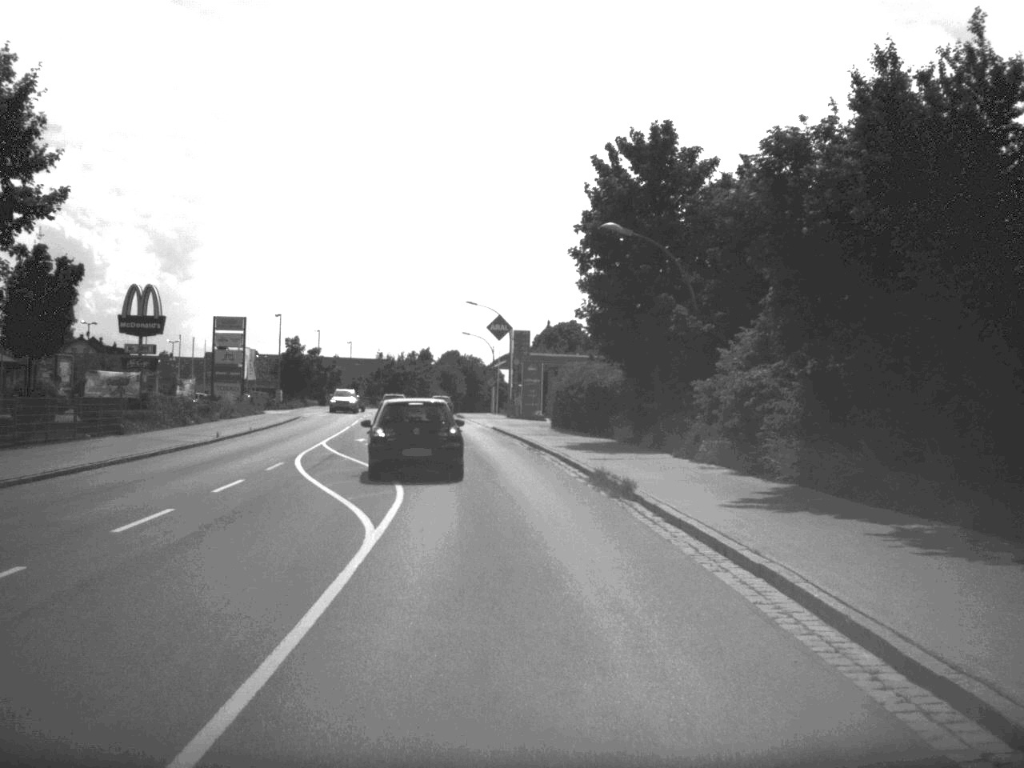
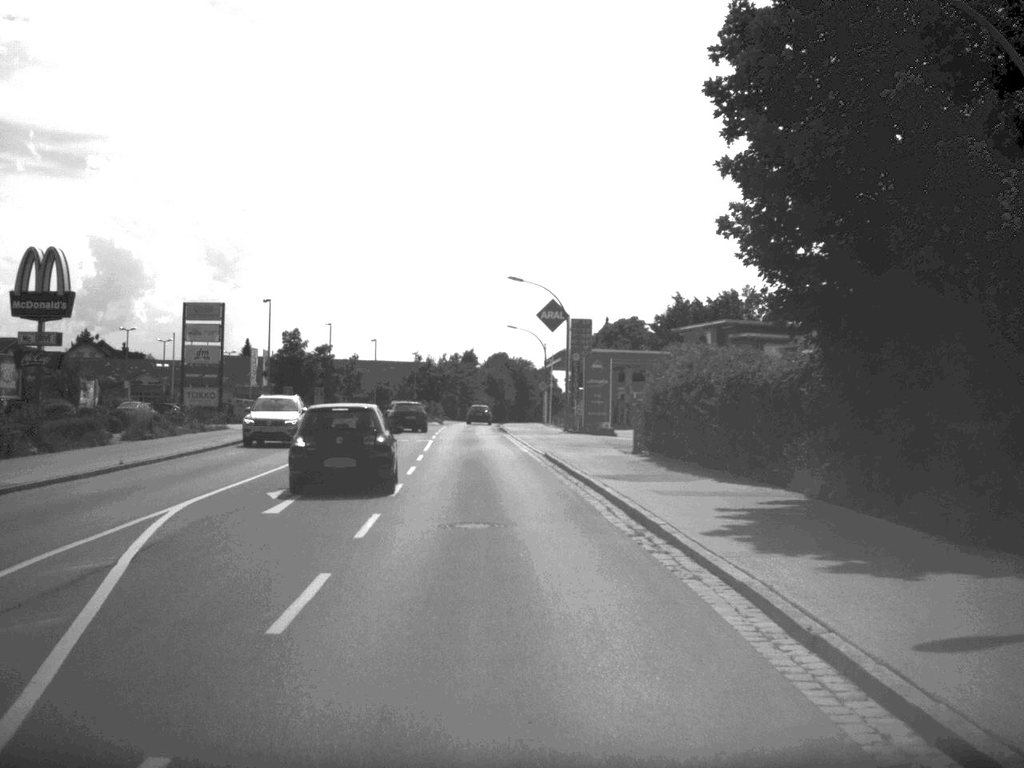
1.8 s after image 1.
(-0.5, +21.3) m; -2°
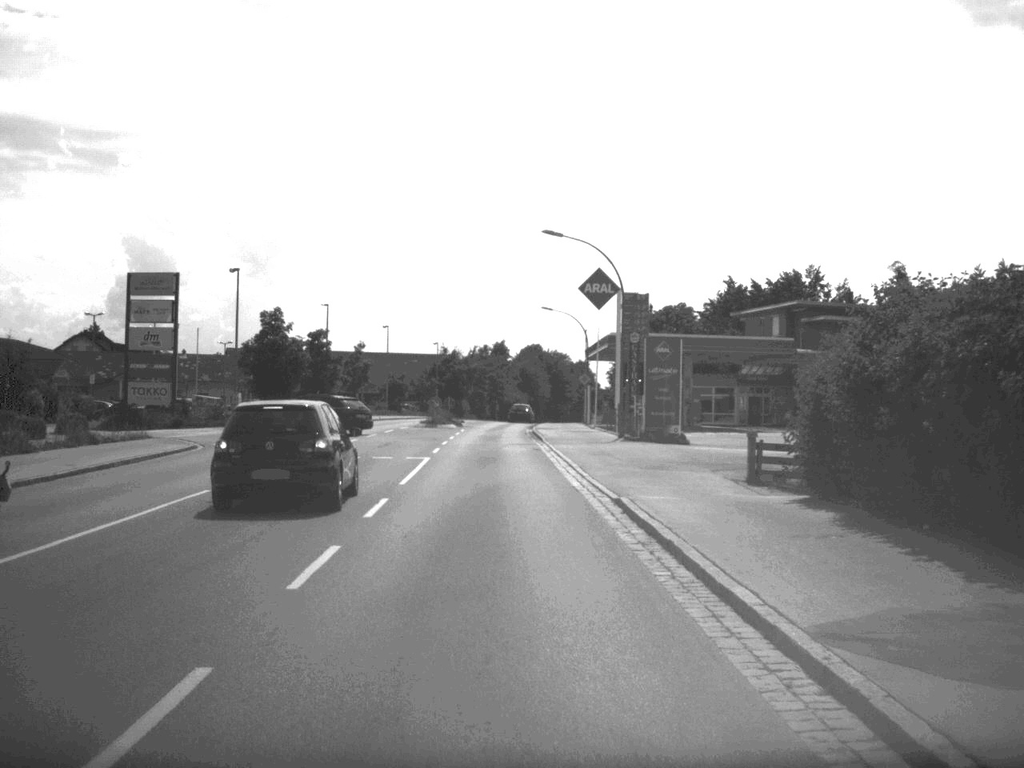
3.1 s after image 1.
(-0.2, +16.1) m; -2°
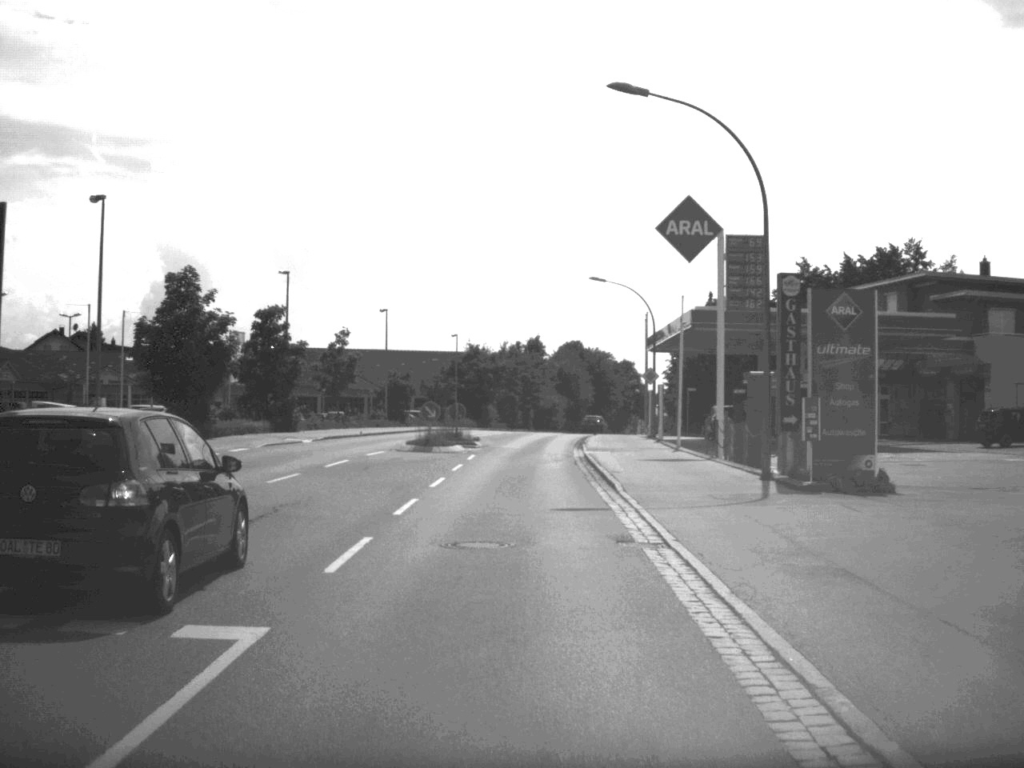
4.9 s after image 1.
(-0.3, +22.8) m; -2°
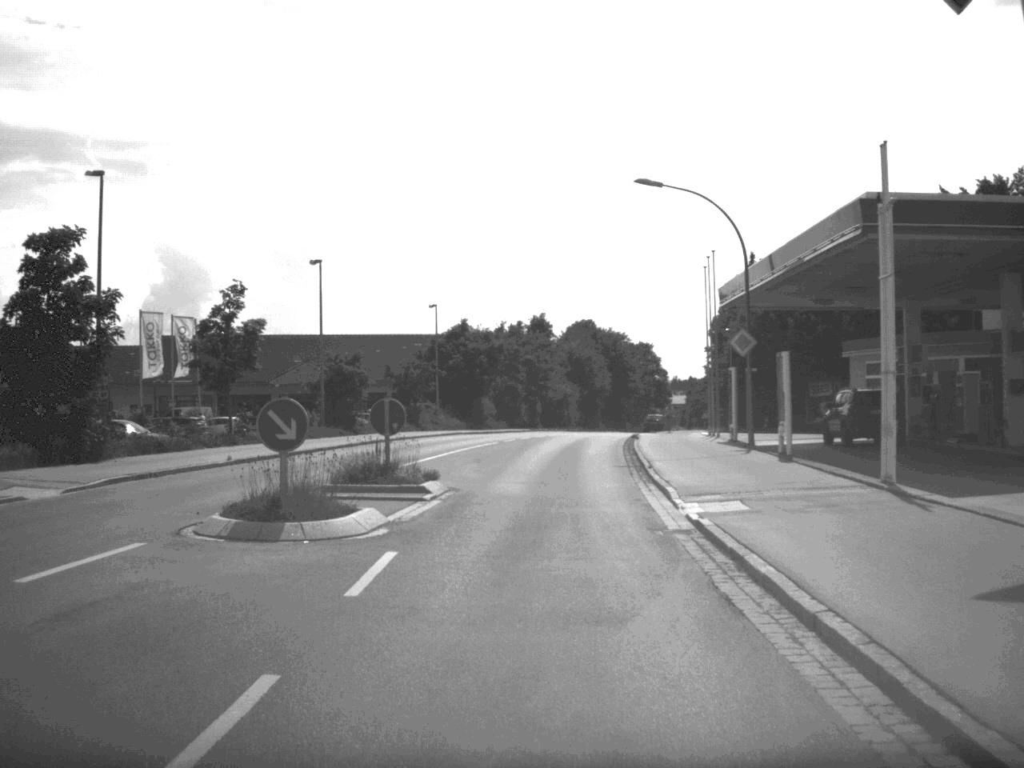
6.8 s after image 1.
(-0.1, +24.4) m; 0°
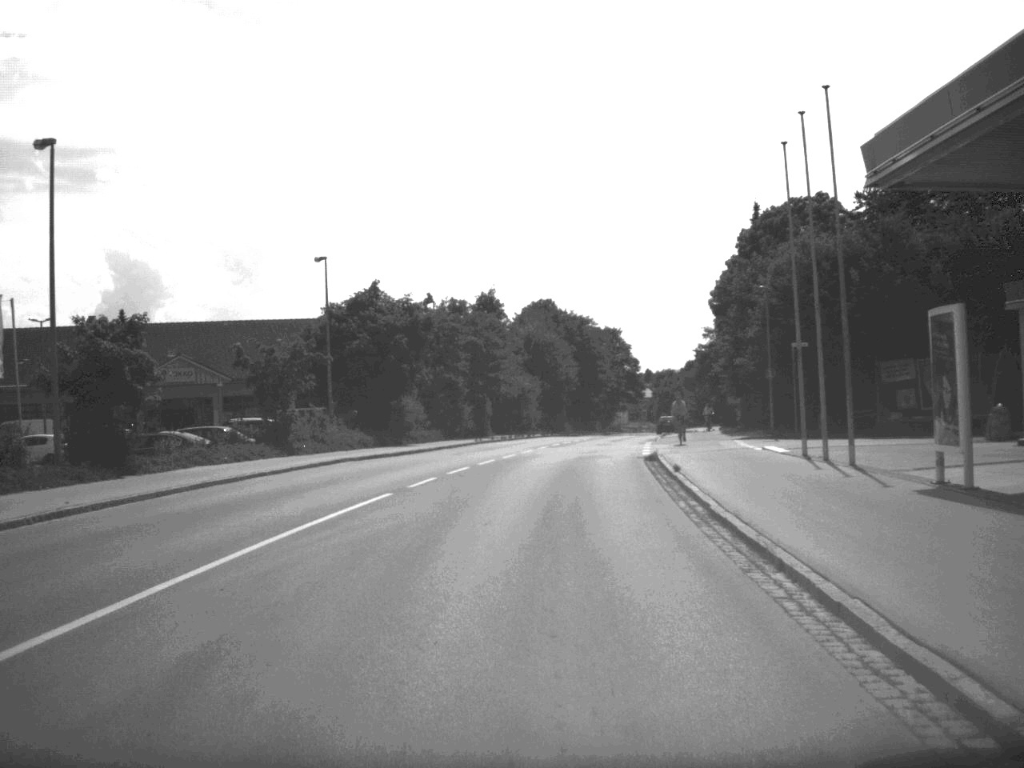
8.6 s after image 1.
(+0.4, +24.3) m; +2°
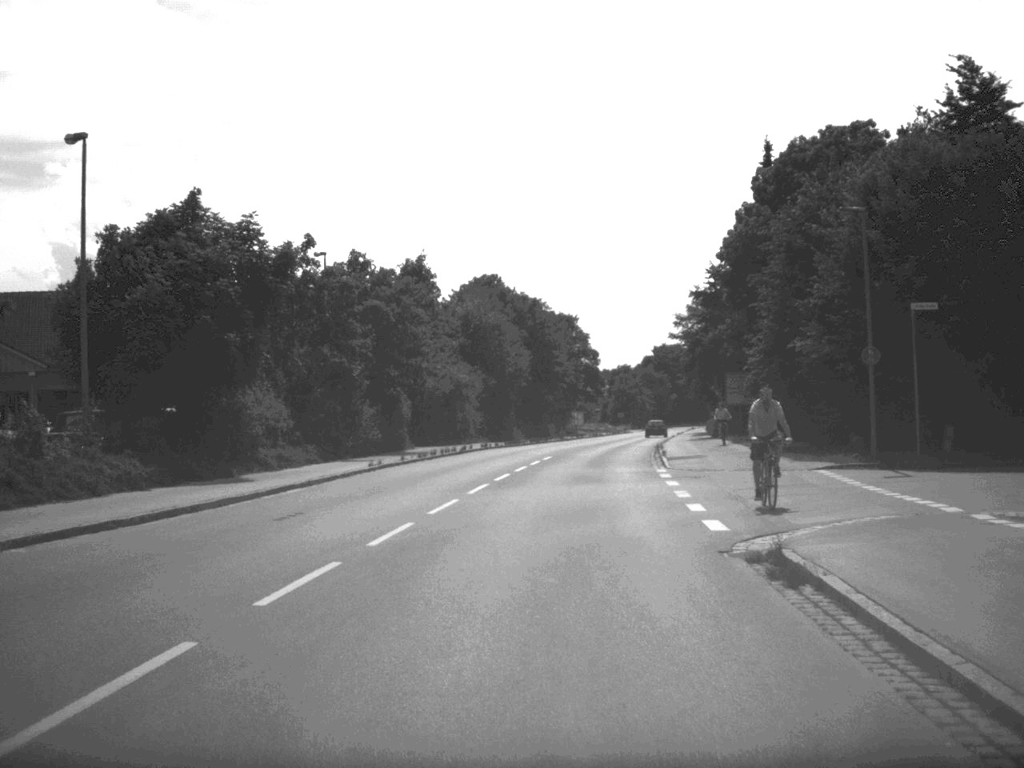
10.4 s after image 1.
(+0.5, +23.7) m; +3°
